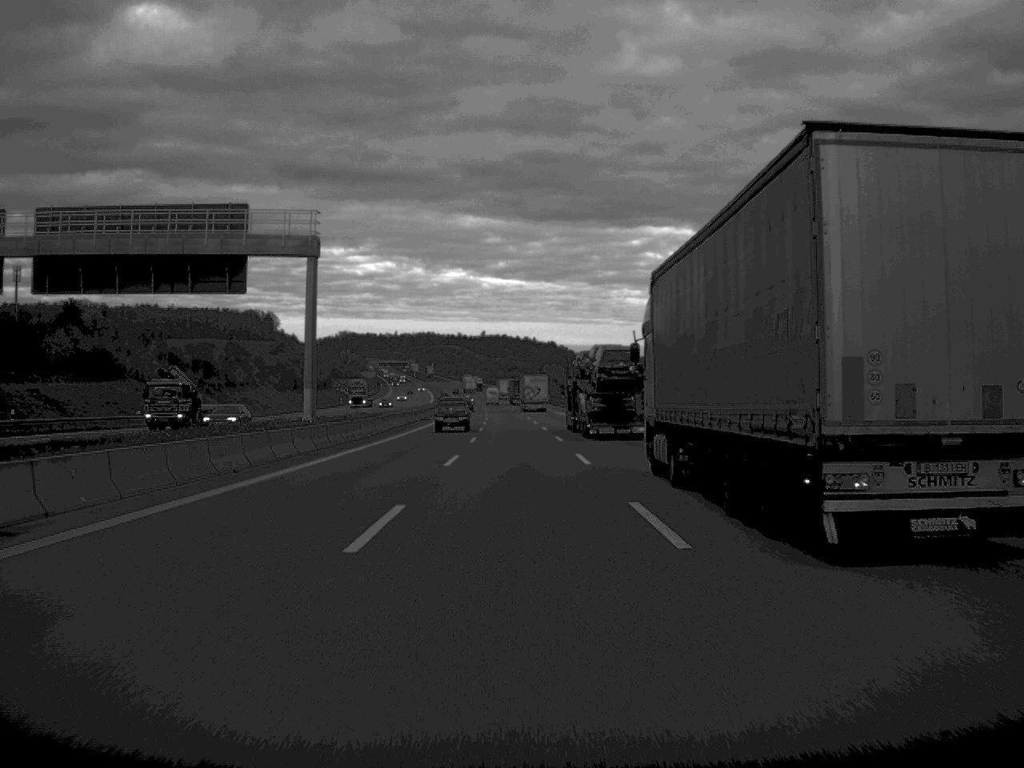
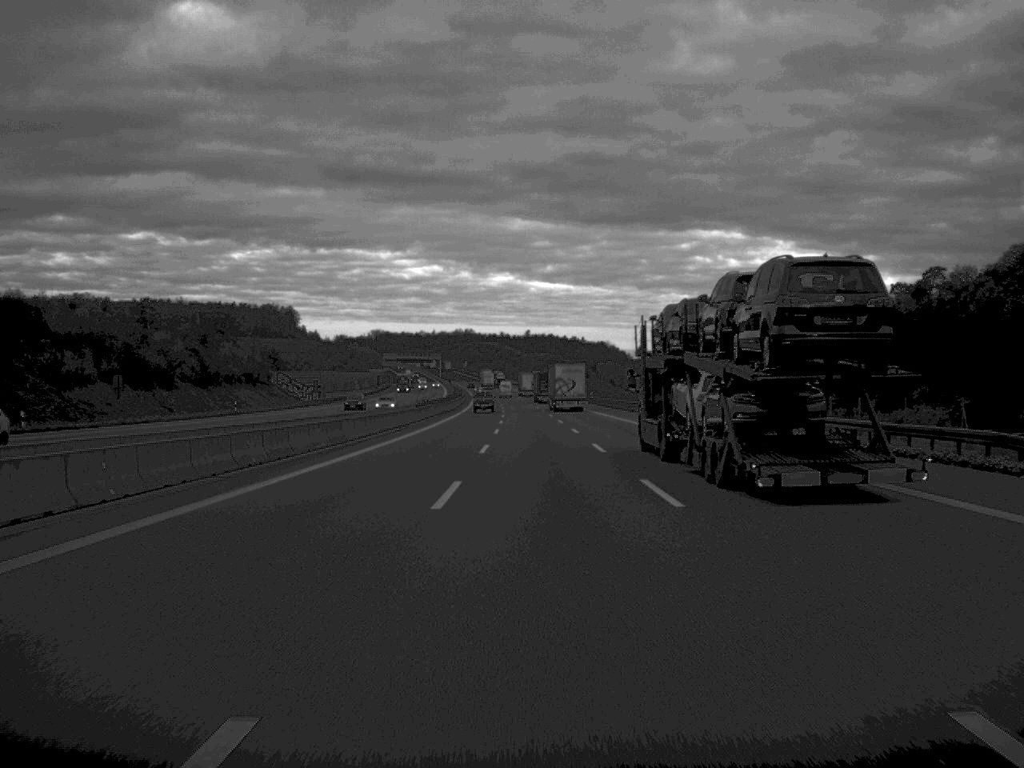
(-1.8, +103.4) m; -2°
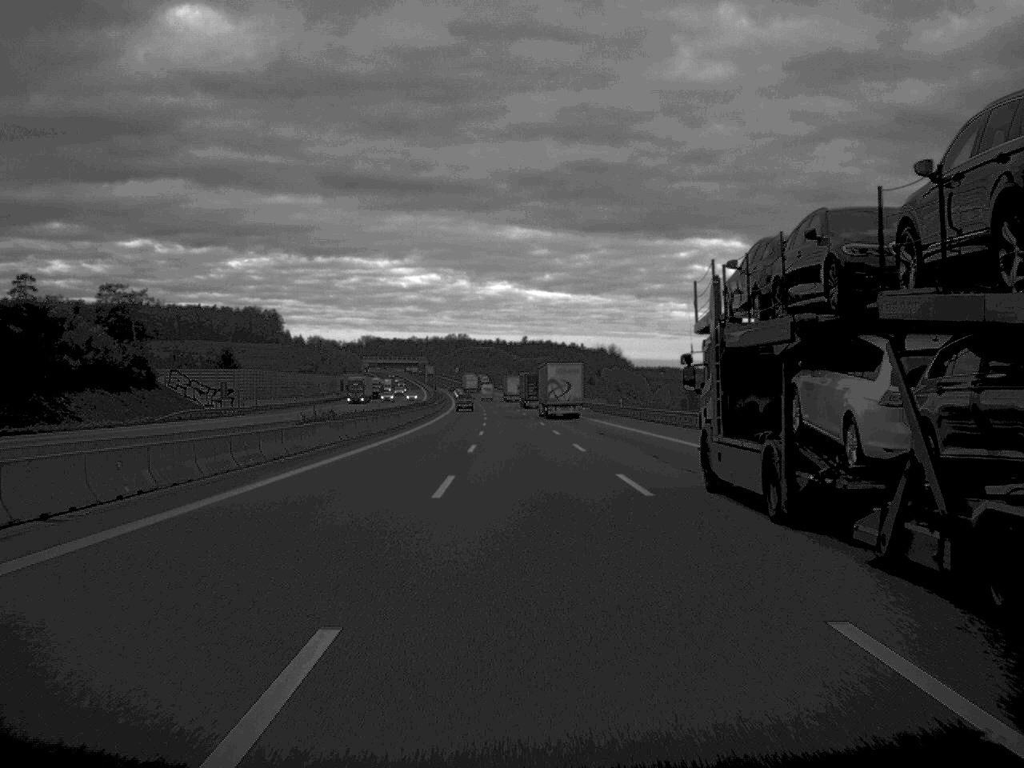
(0.0, +51.0) m; 0°
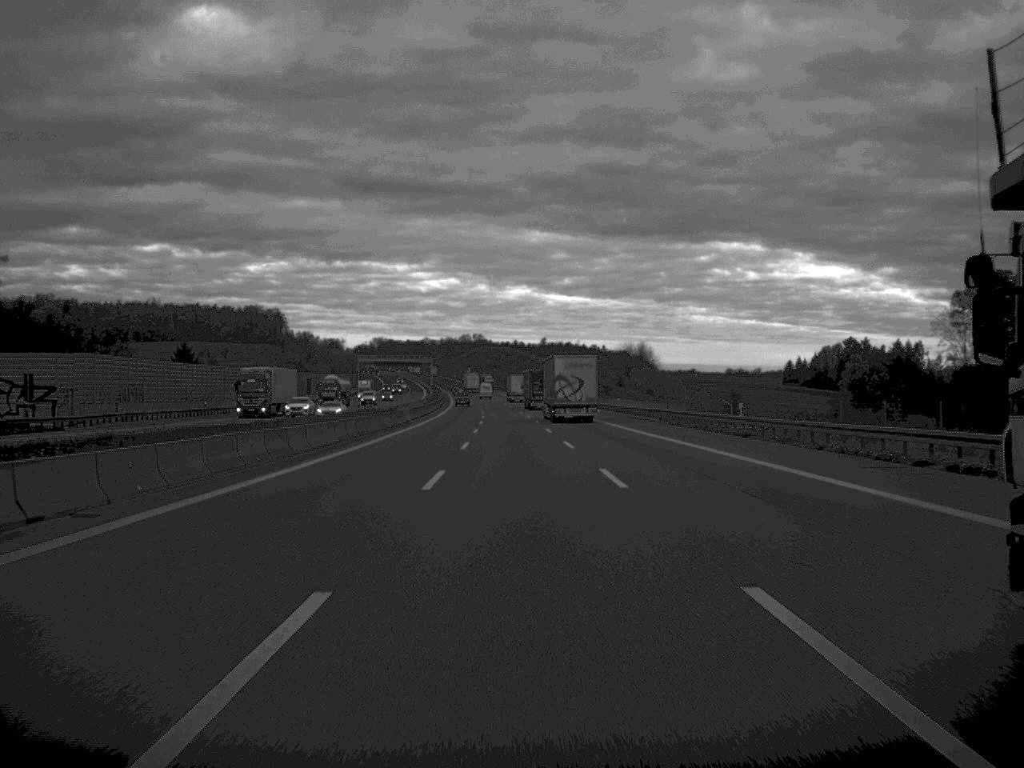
(-0.4, +52.1) m; -1°
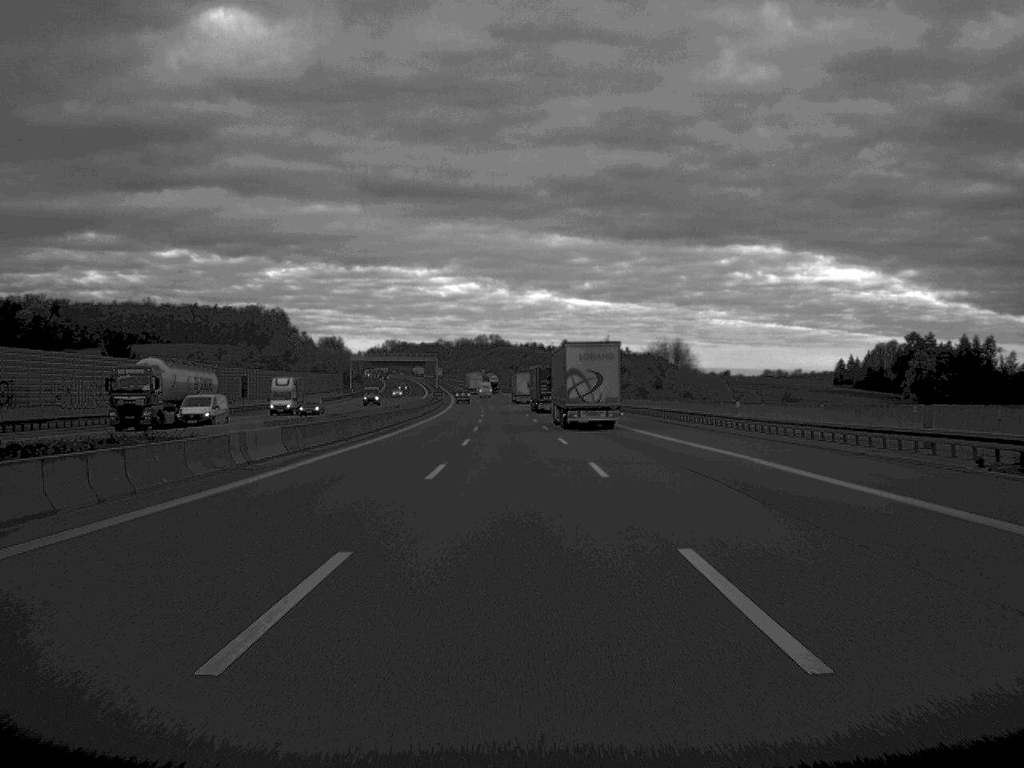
(-0.4, +50.9) m; -1°
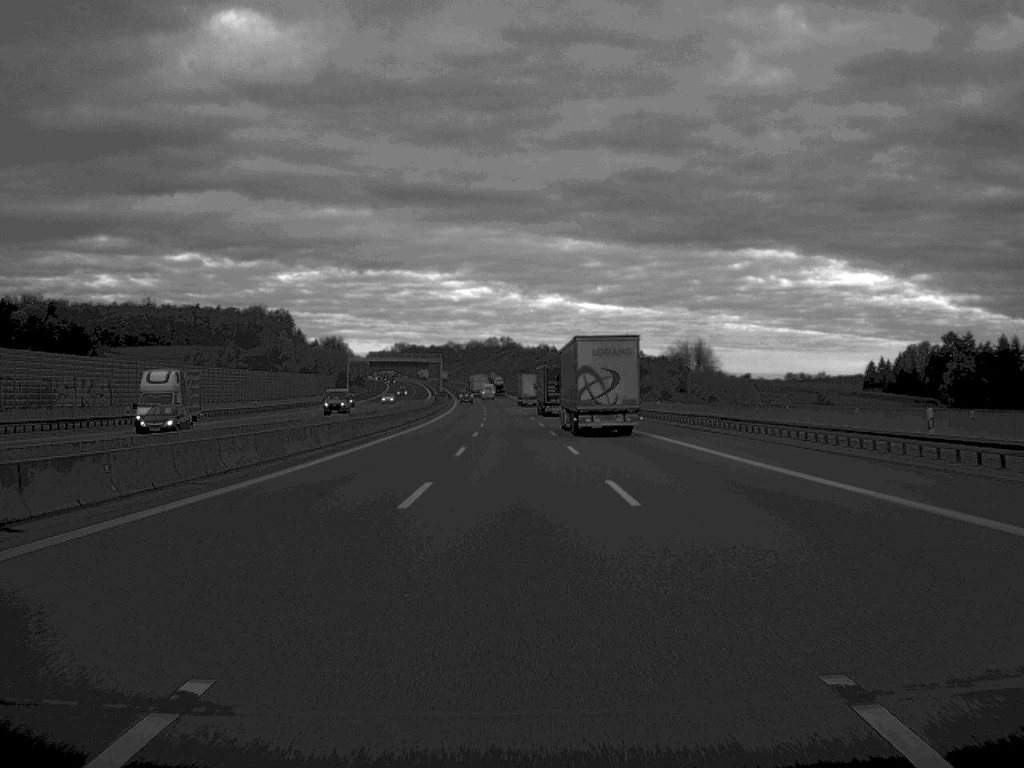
(-0.1, +24.3) m; -1°
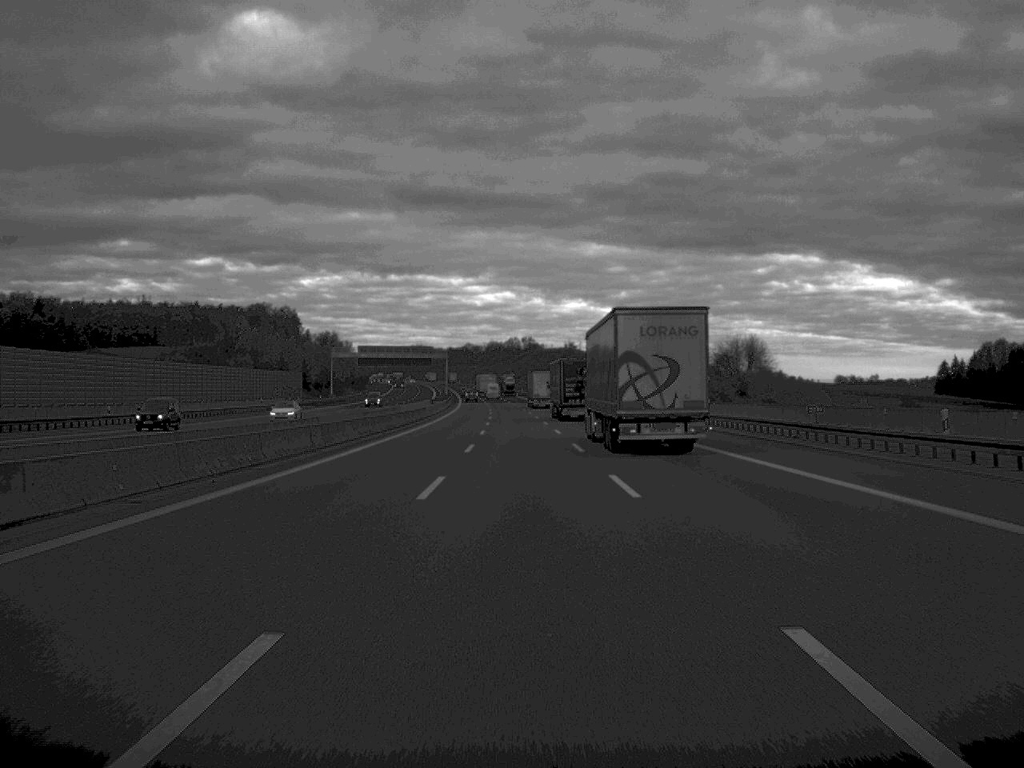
(-0.5, +52.1) m; -1°
